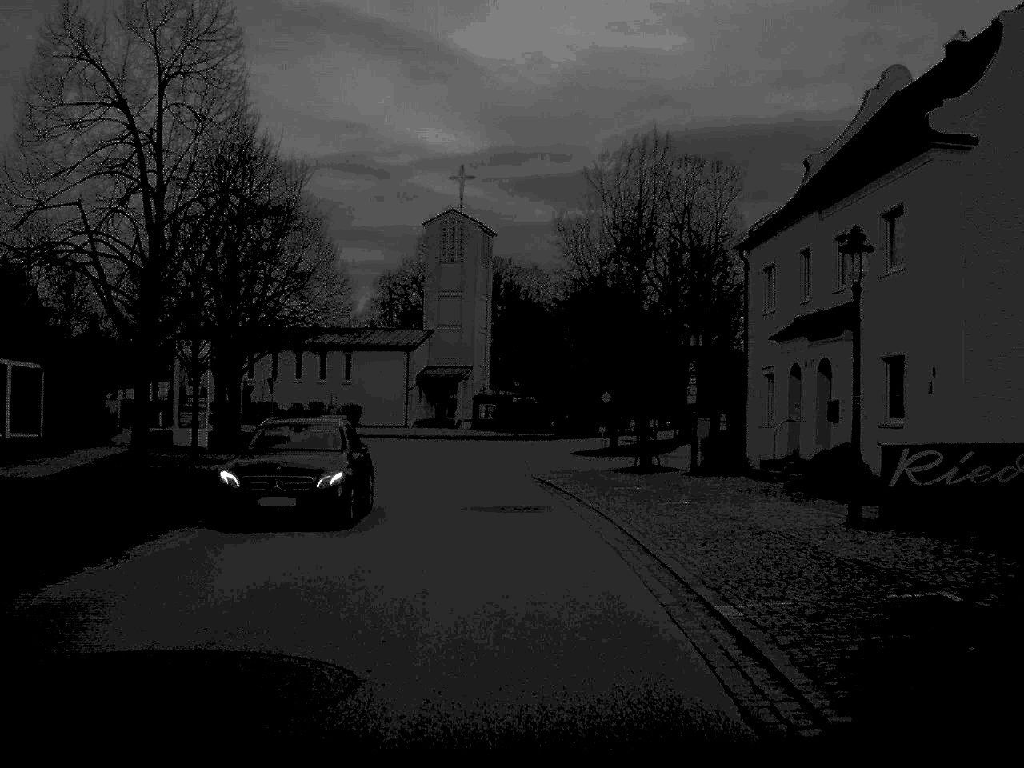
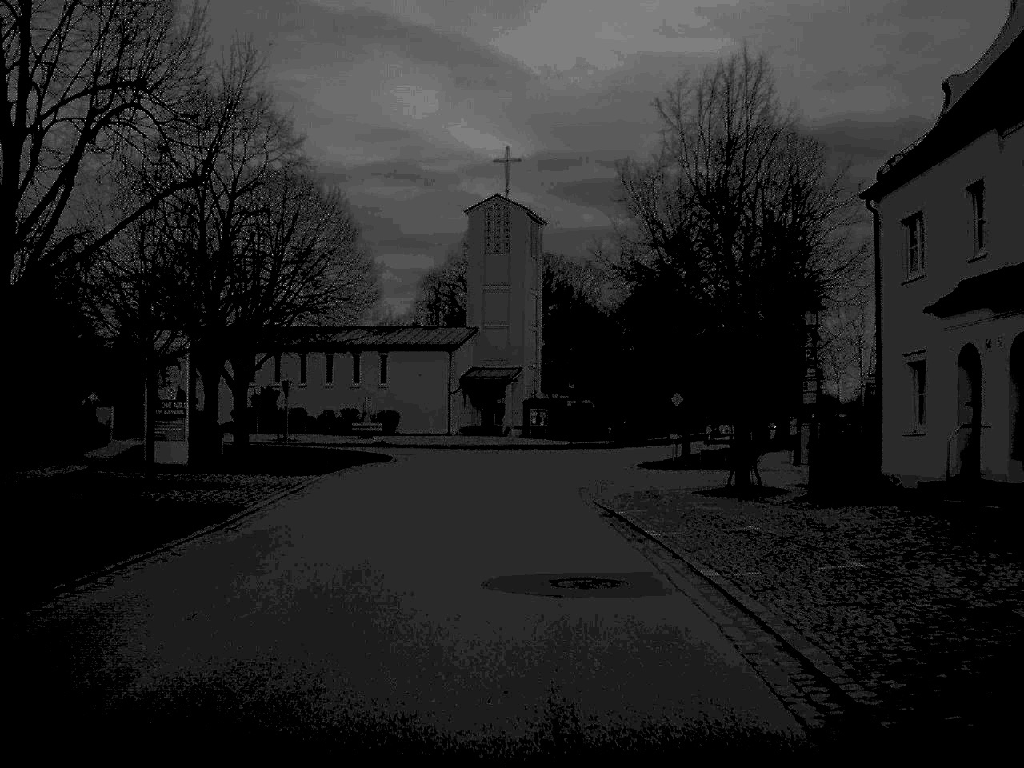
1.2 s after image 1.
(-0.1, +8.8) m; -3°
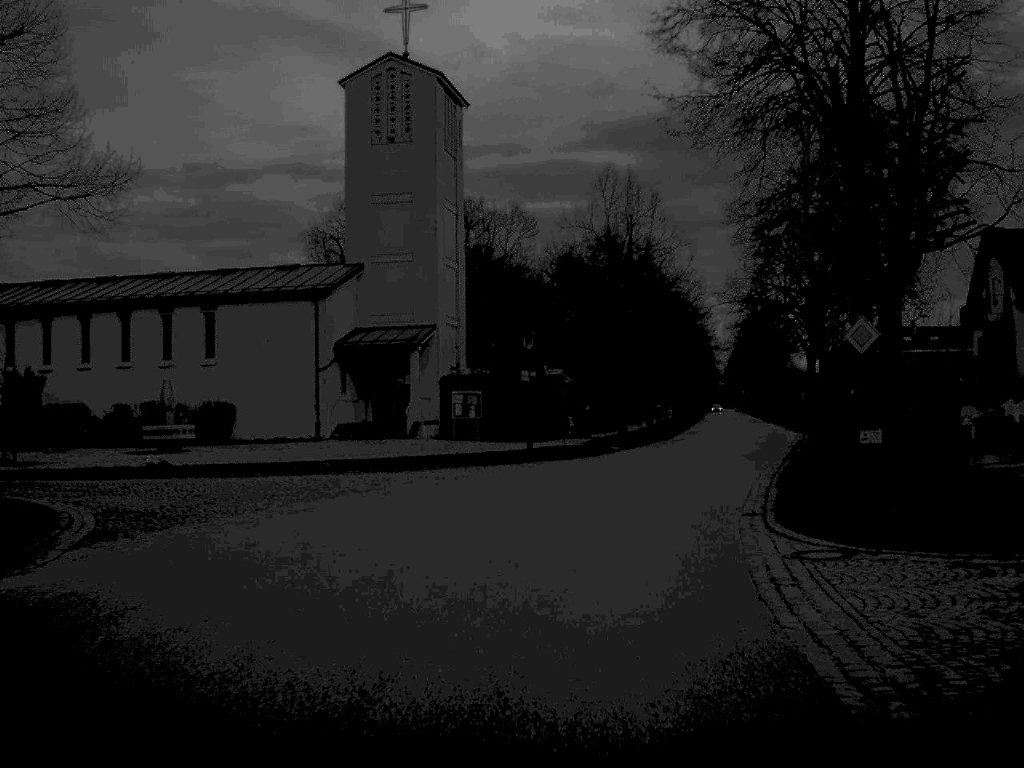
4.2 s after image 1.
(-0.2, +31.8) m; +4°
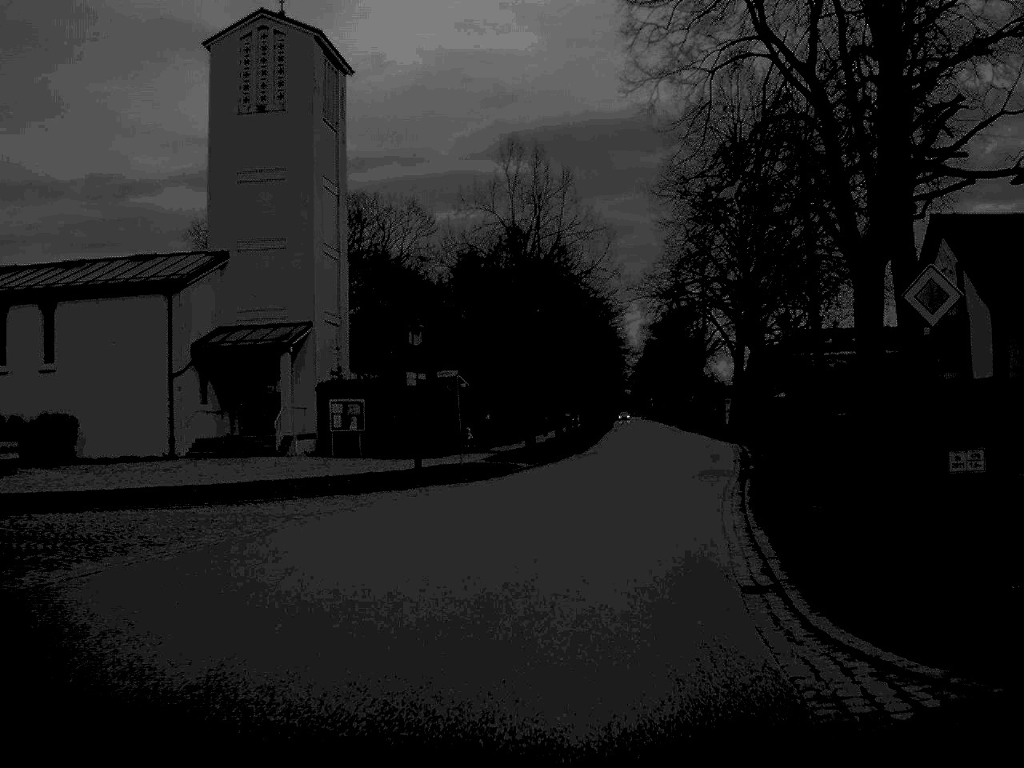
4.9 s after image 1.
(+0.3, +7.4) m; +4°
